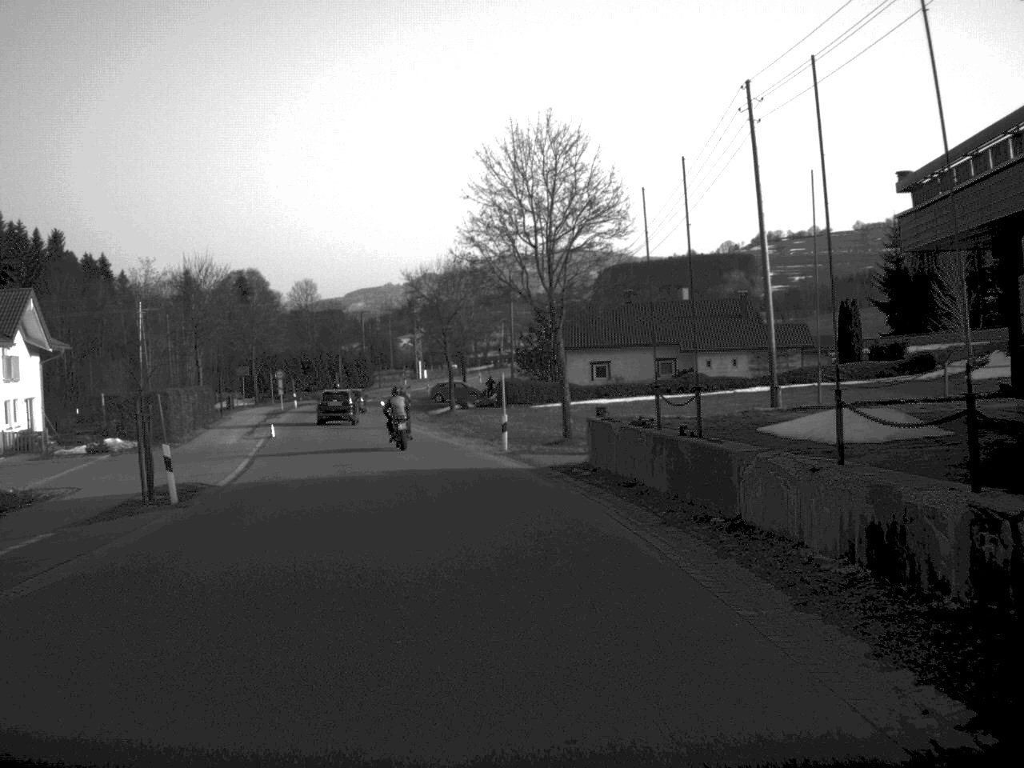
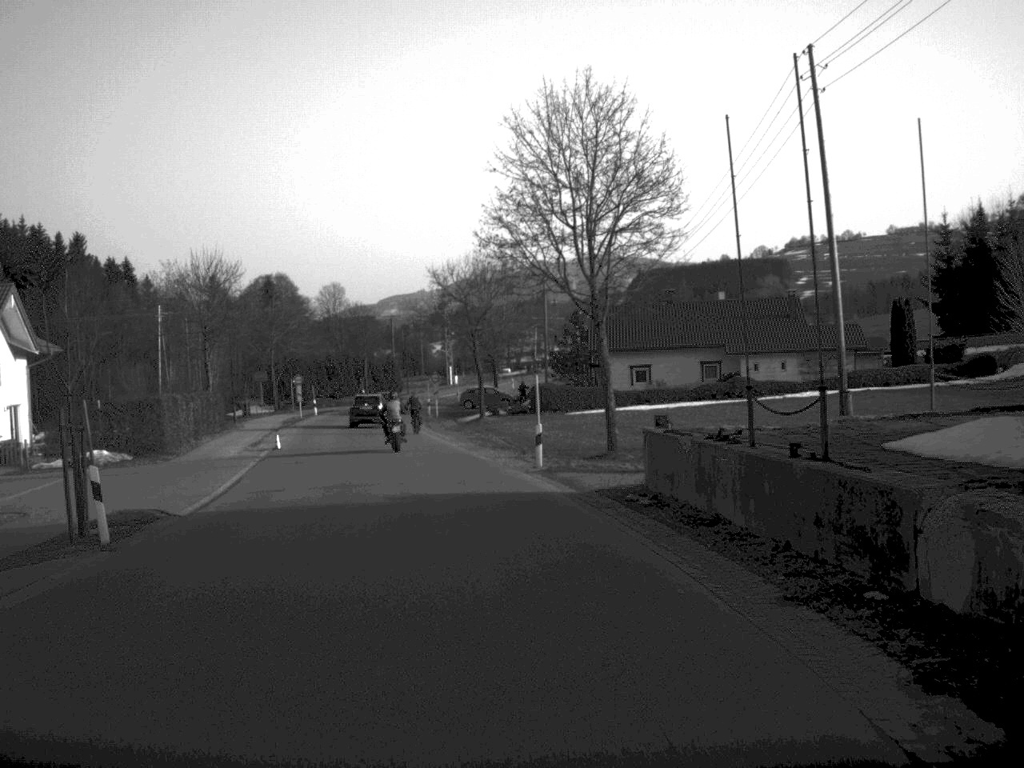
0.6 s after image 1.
(-0.1, +5.3) m; -2°
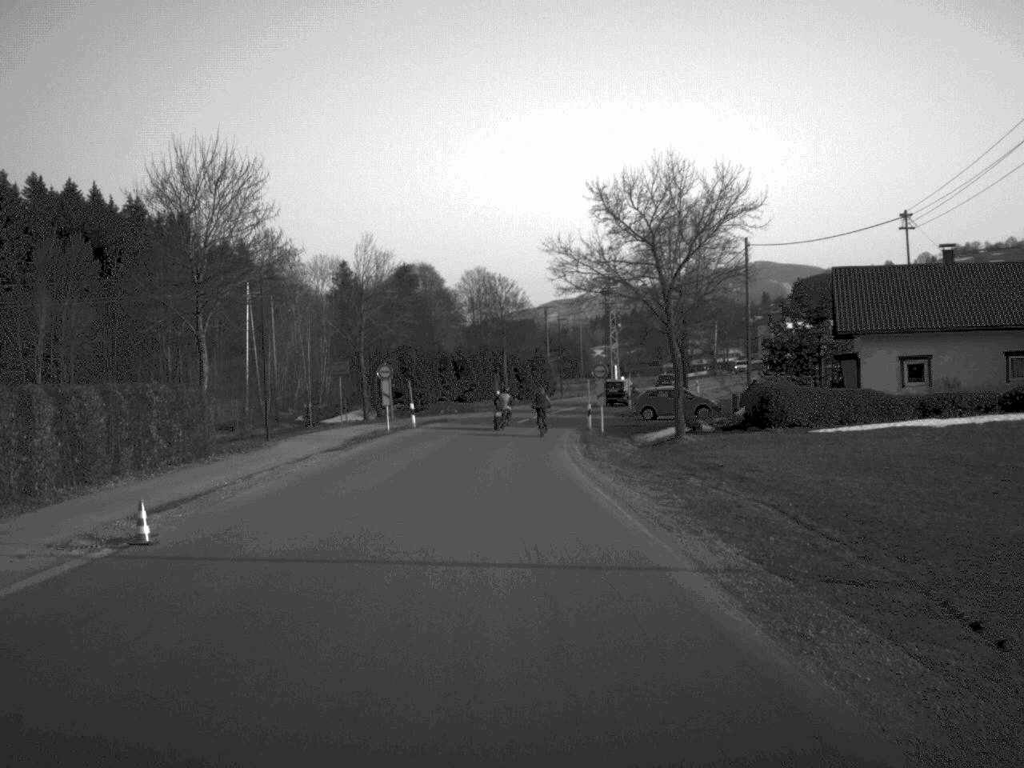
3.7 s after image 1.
(-2.0, +28.6) m; -7°
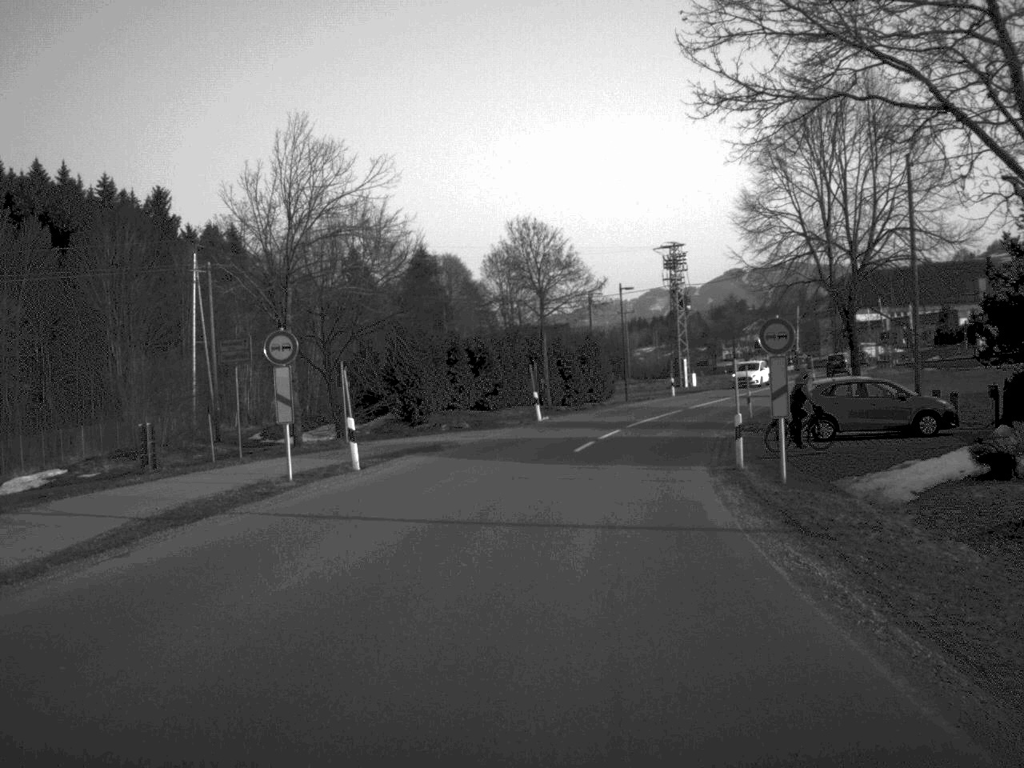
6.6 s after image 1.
(-0.6, +28.2) m; -1°
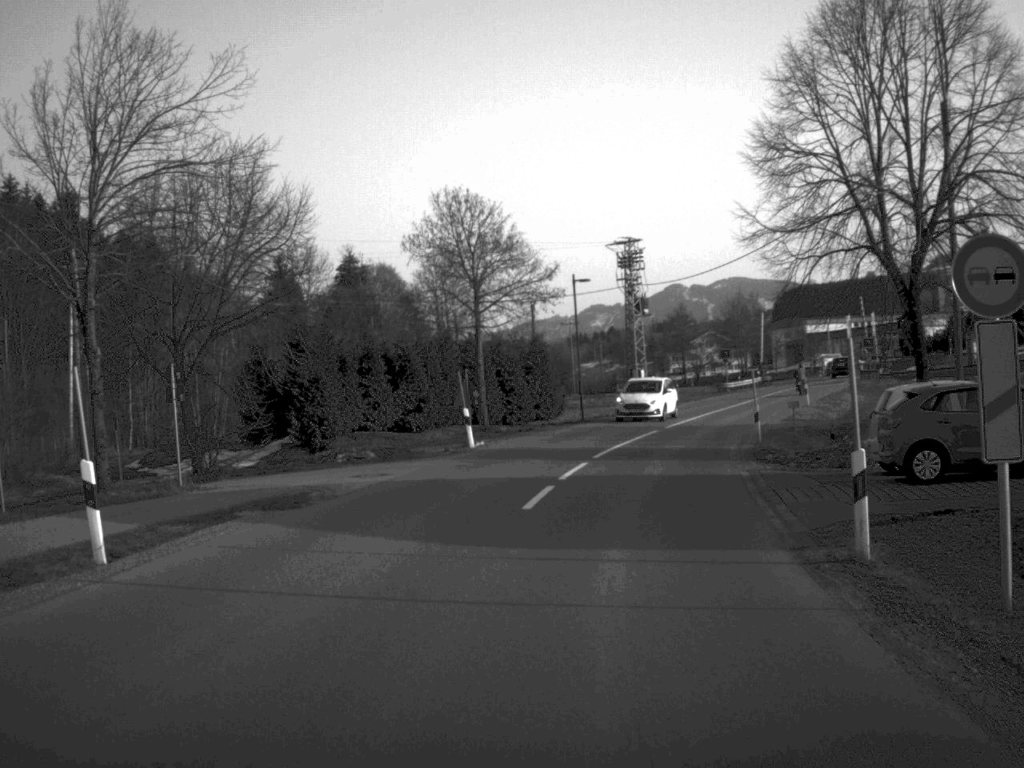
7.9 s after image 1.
(+0.3, +12.0) m; +3°
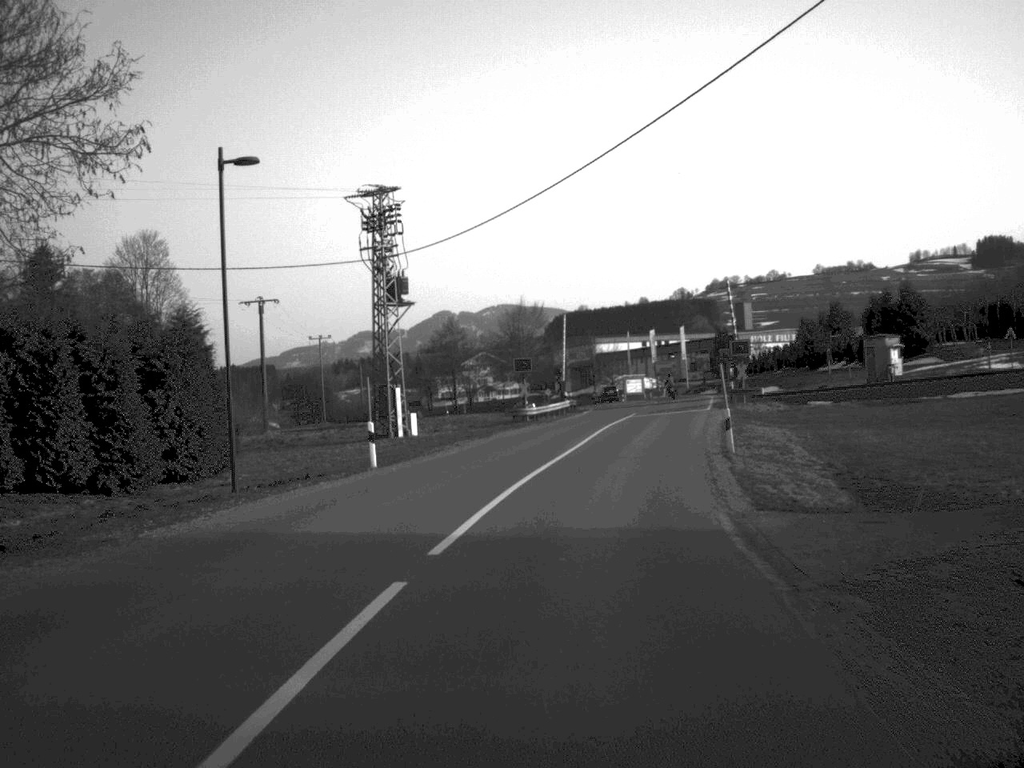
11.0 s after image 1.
(+3.1, +30.5) m; +11°
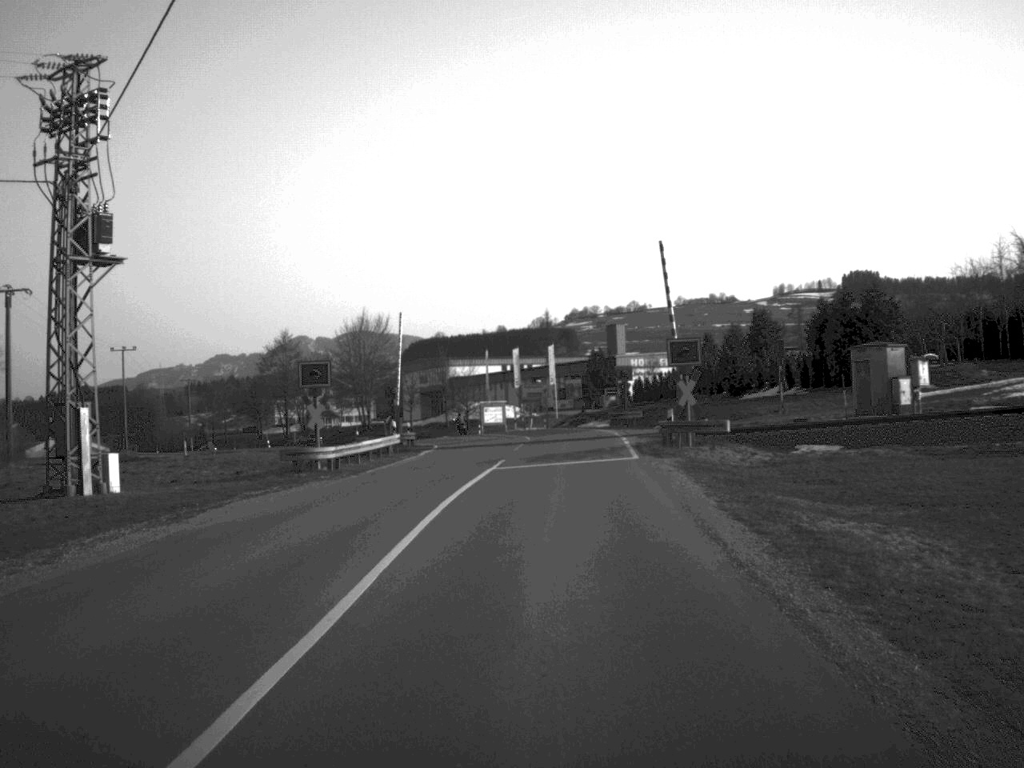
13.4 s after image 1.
(+1.5, +24.2) m; +6°
